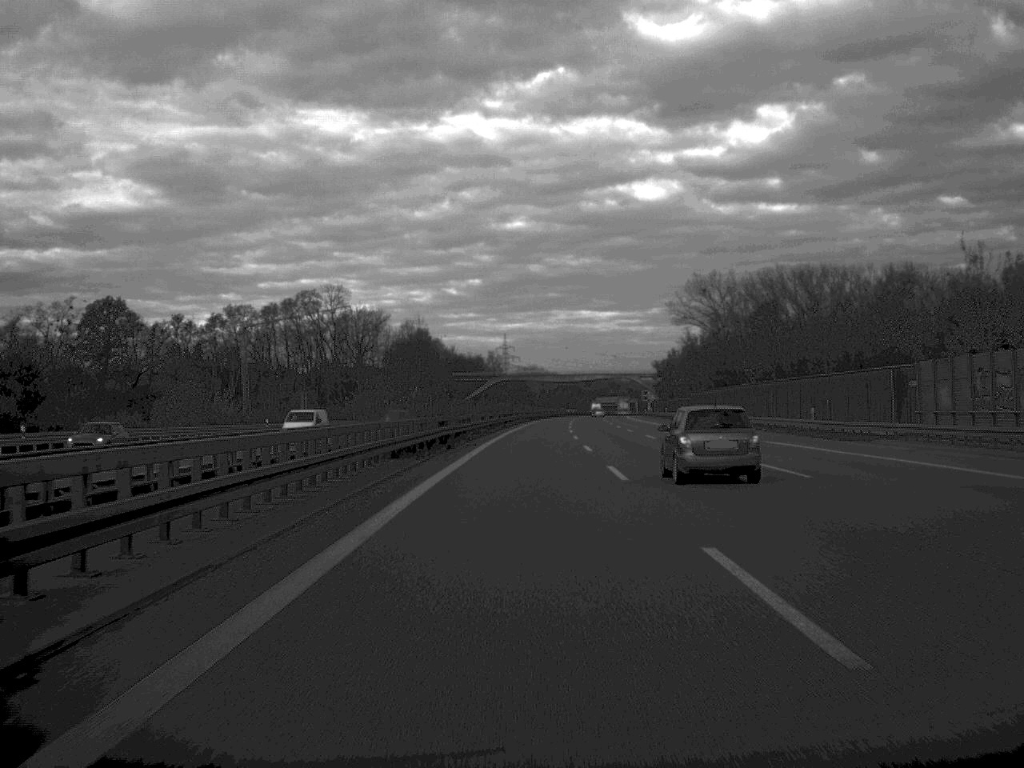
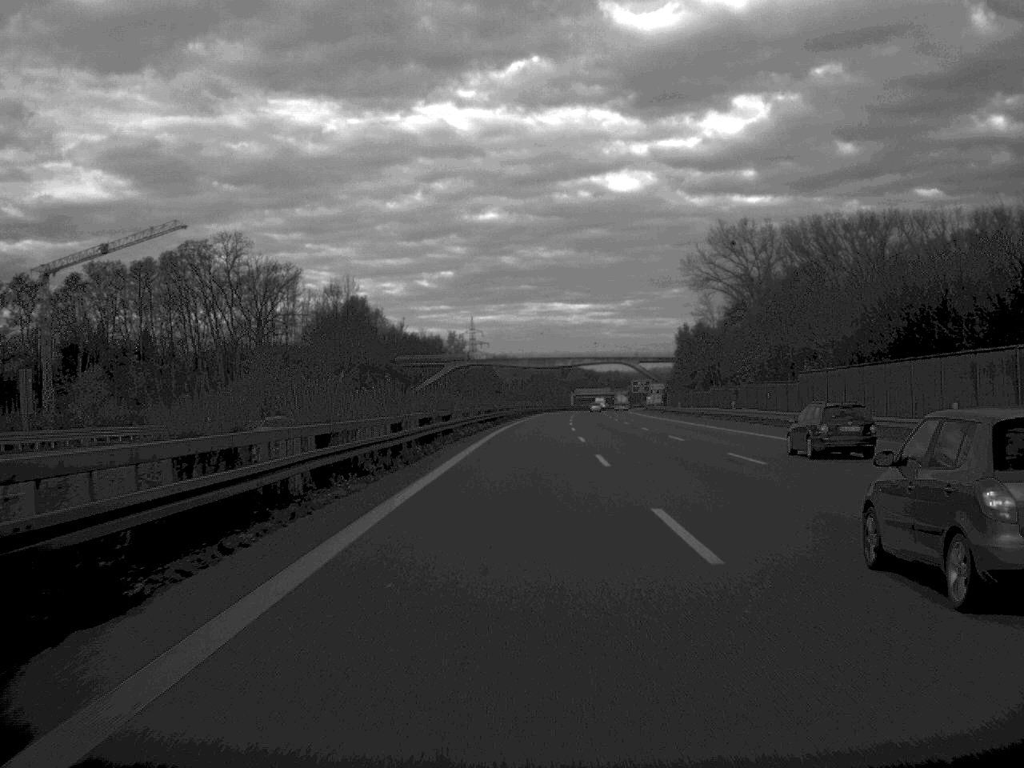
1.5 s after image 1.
(+0.7, +66.6) m; +1°
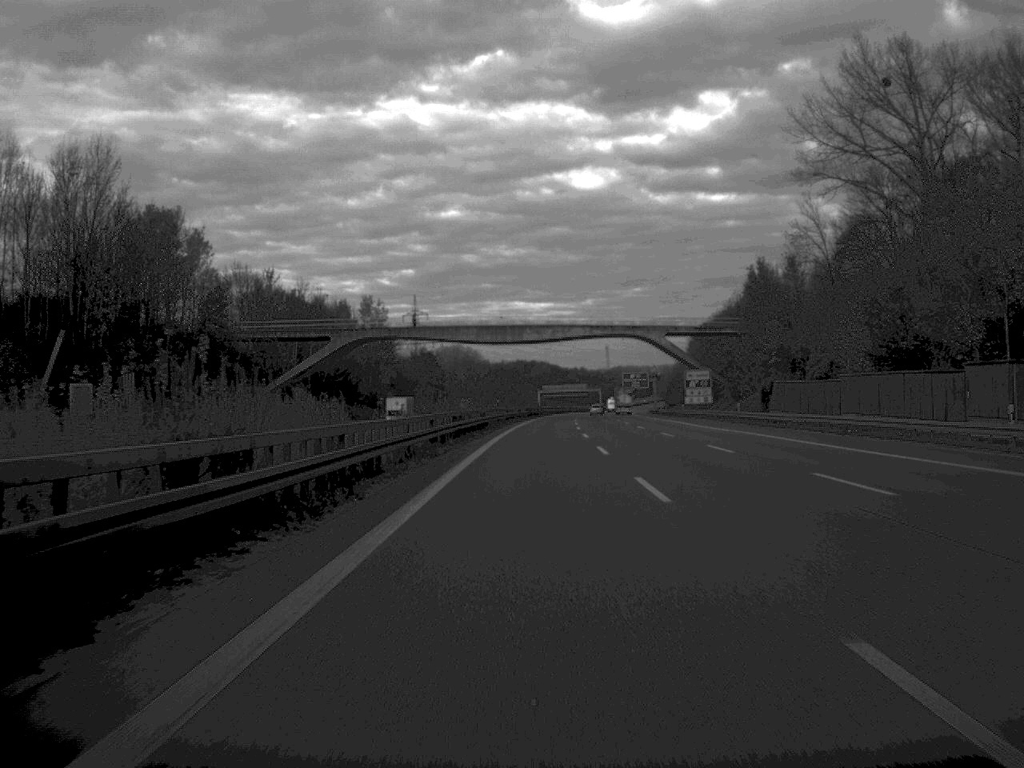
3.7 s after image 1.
(+1.4, +99.8) m; +2°
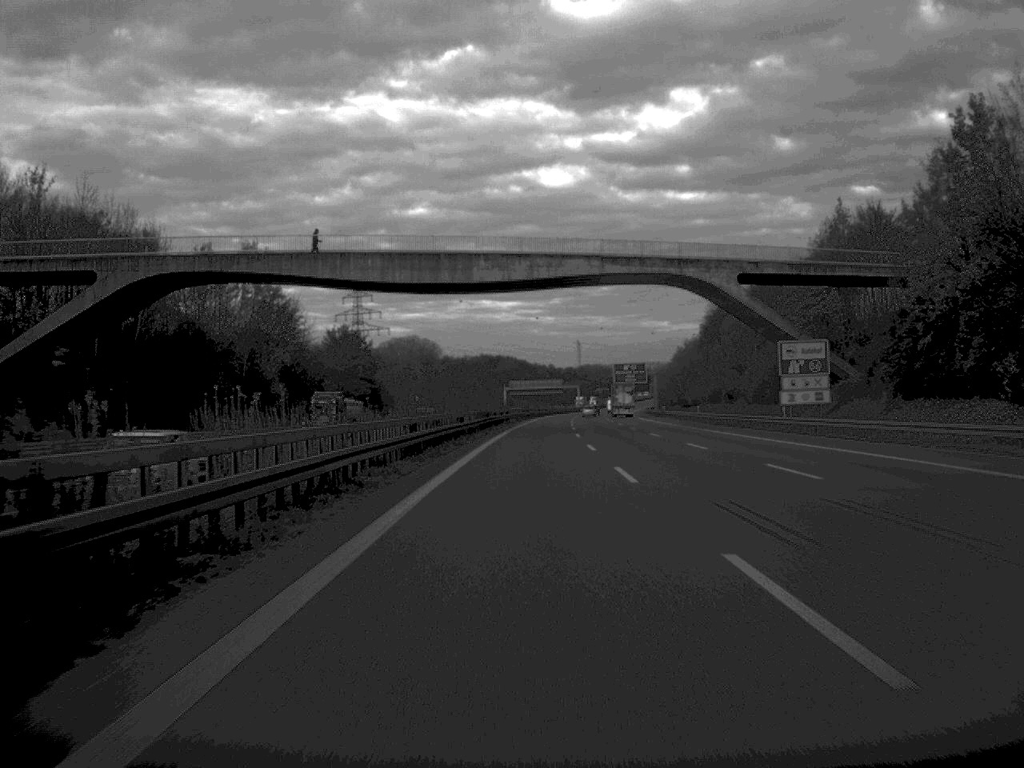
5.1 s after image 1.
(+0.9, +66.6) m; +1°
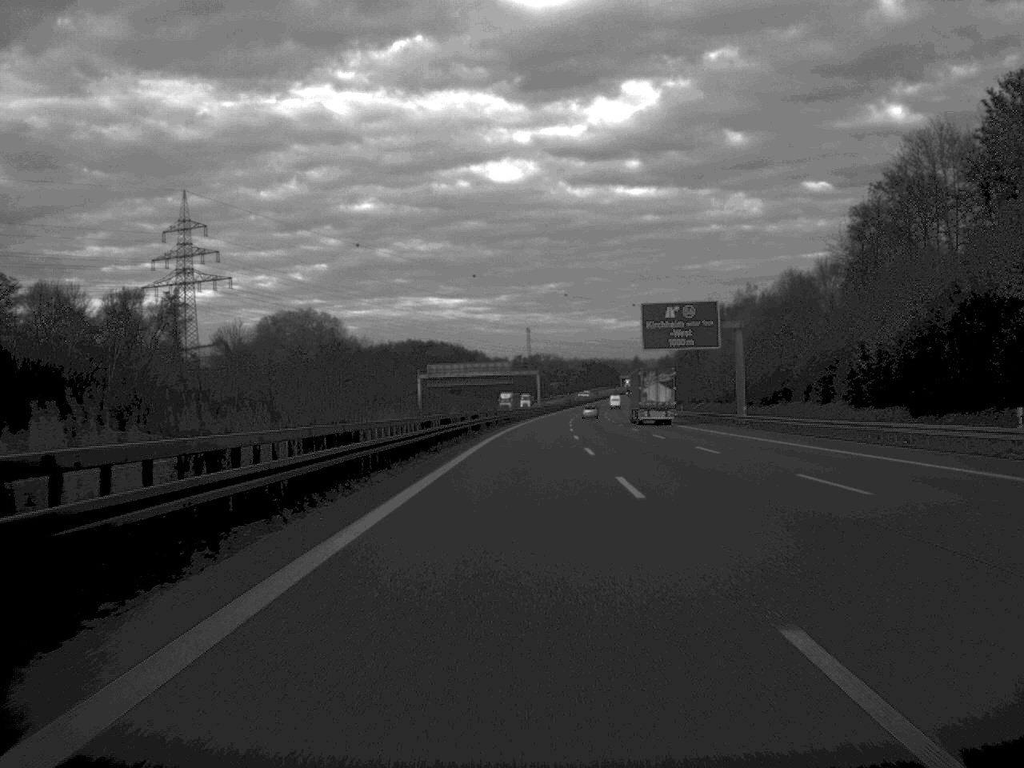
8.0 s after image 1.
(+3.1, +130.1) m; +2°
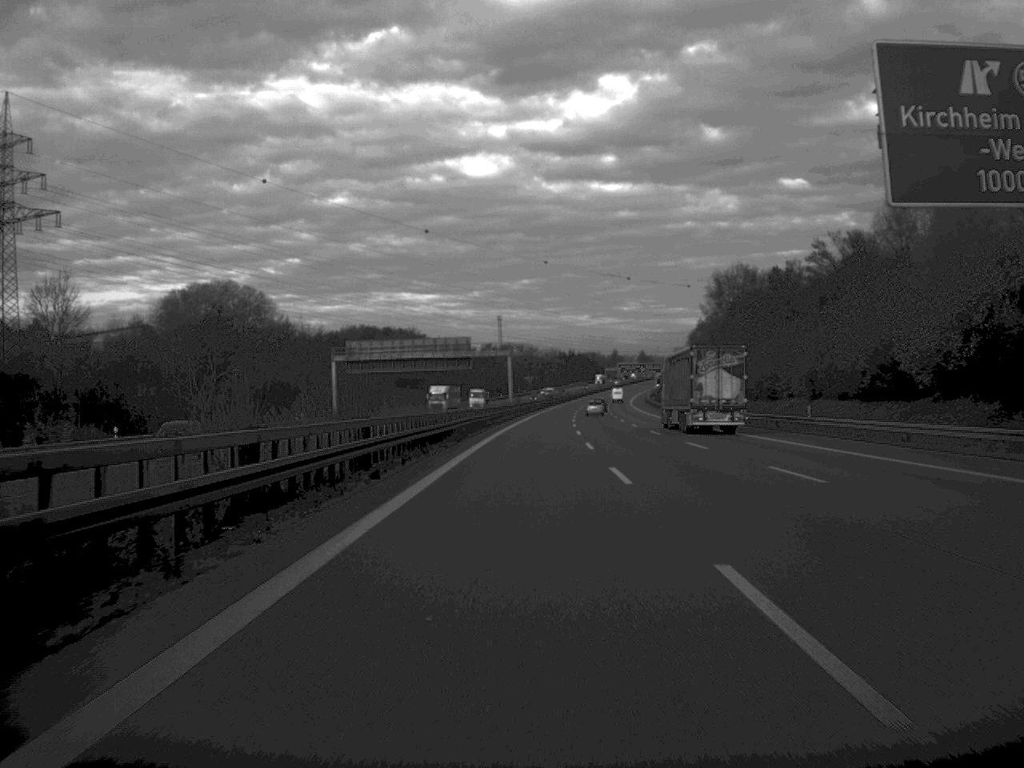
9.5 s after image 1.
(+0.7, +68.0) m; +1°
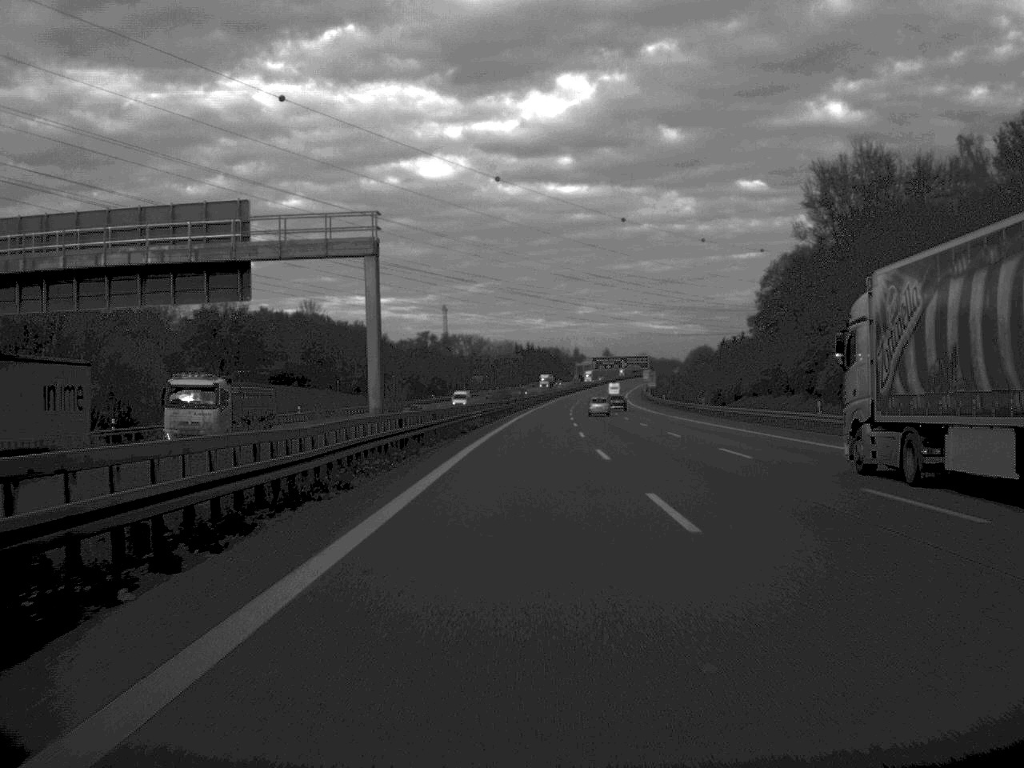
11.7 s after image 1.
(+1.9, +98.3) m; +2°
